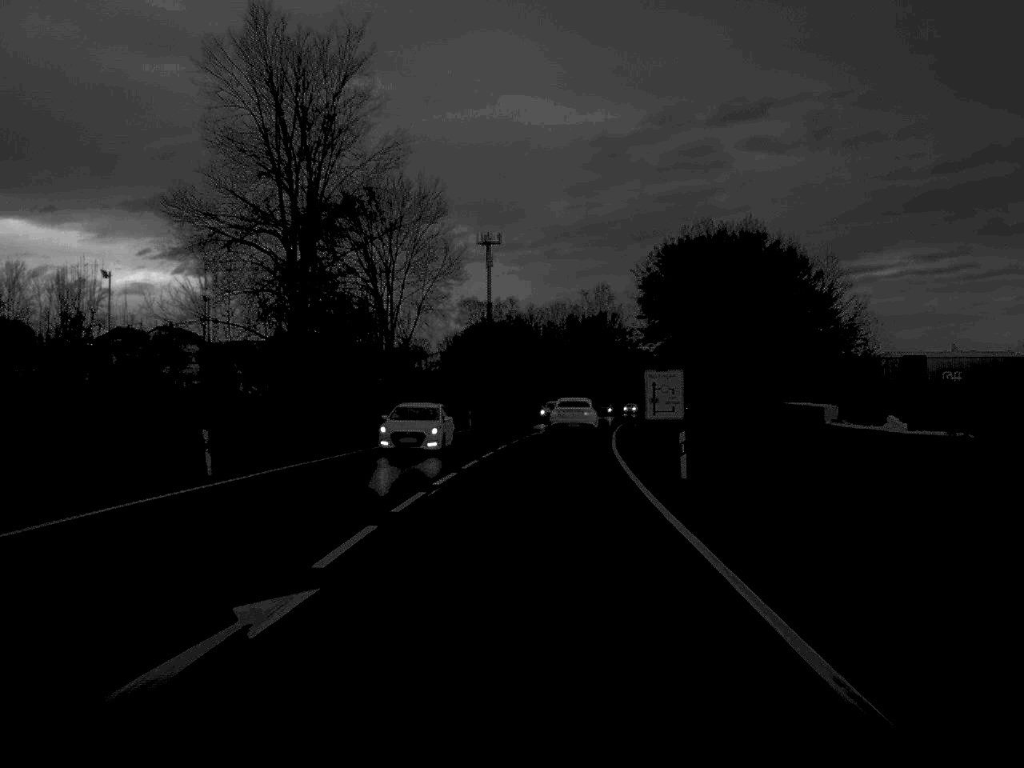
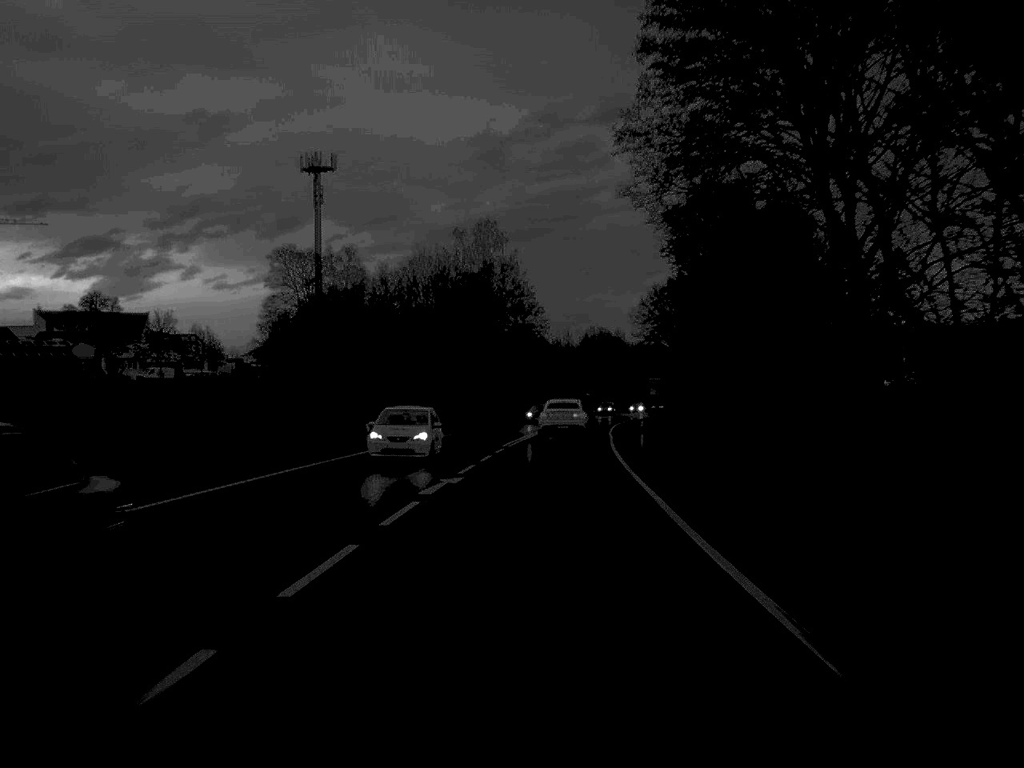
(+3.9, +78.9) m; +5°
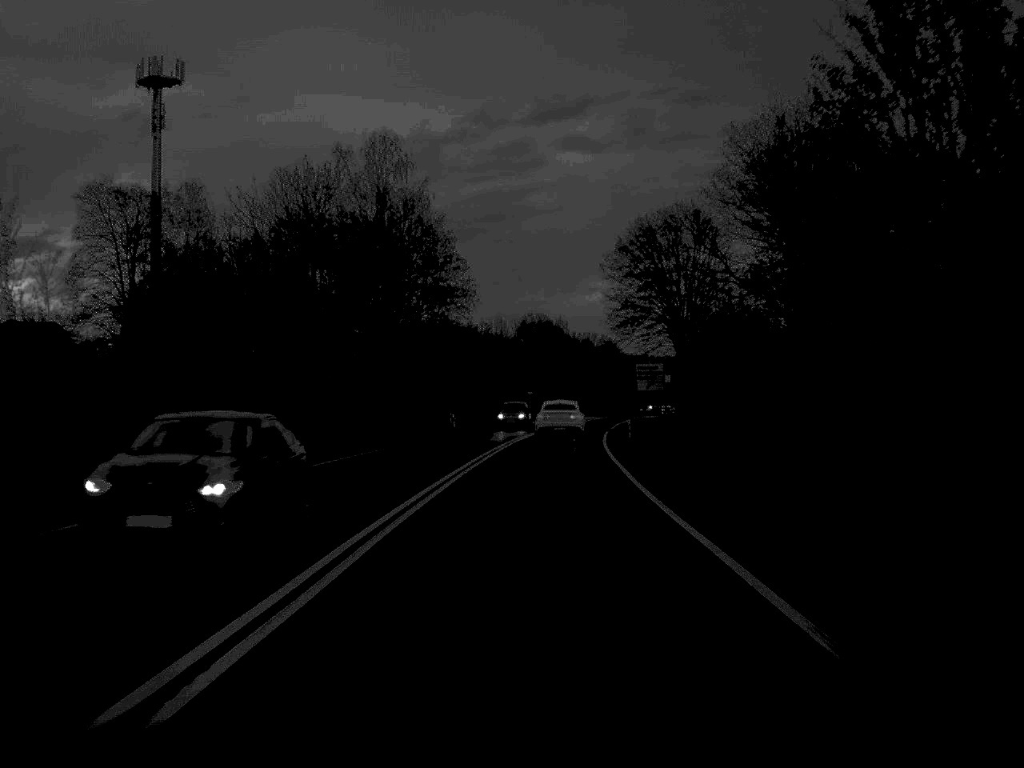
(+1.3, +46.5) m; +3°
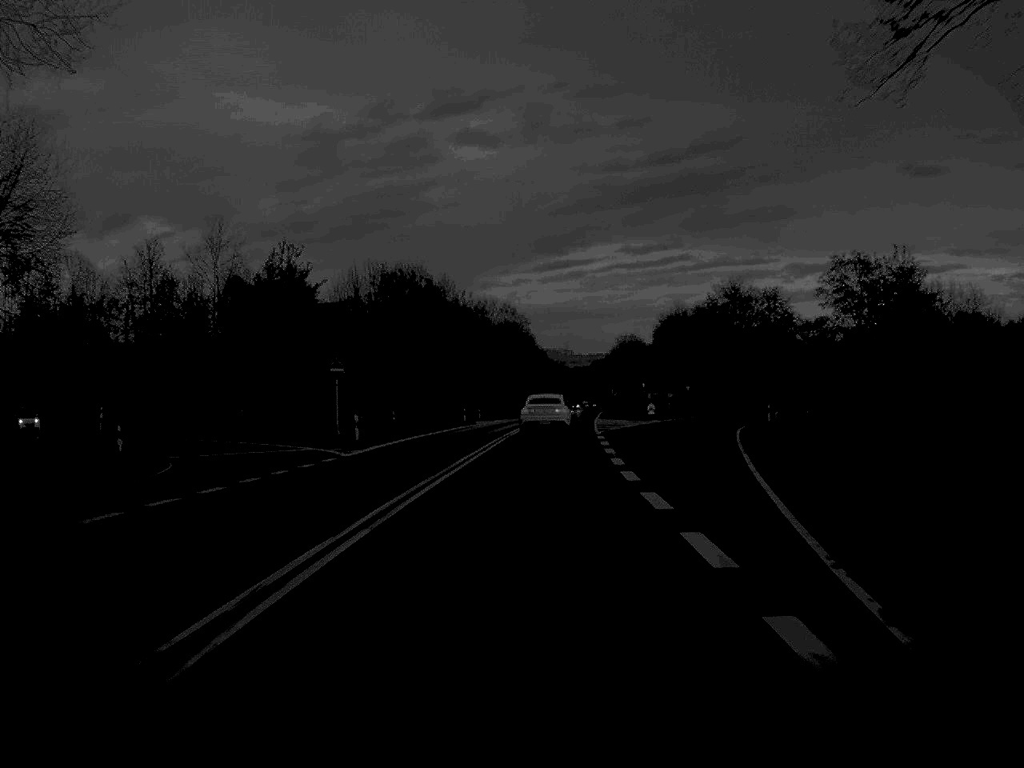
(+3.4, +78.2) m; +5°
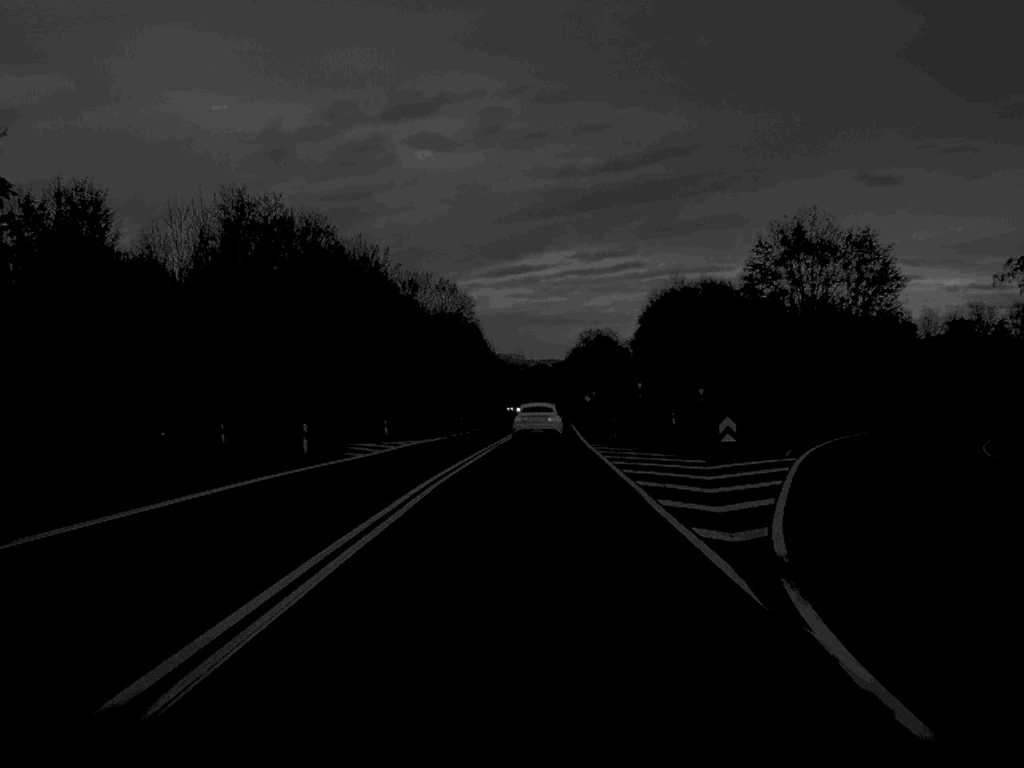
(+1.0, +48.4) m; +2°
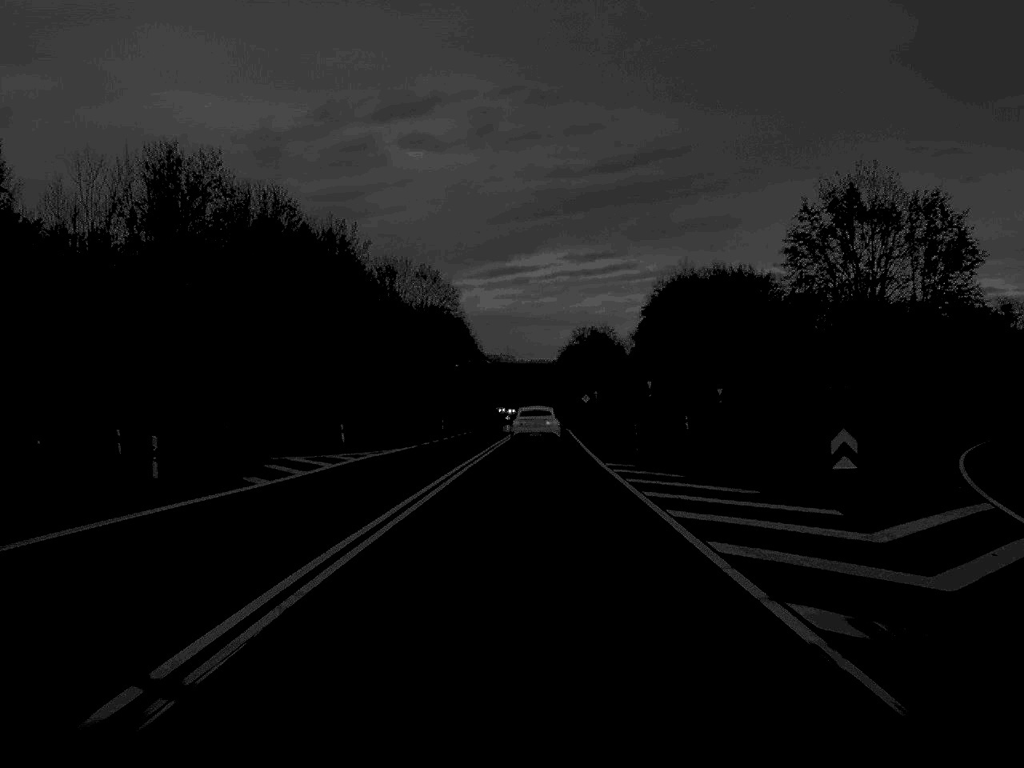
(+0.1, +15.0) m; 0°
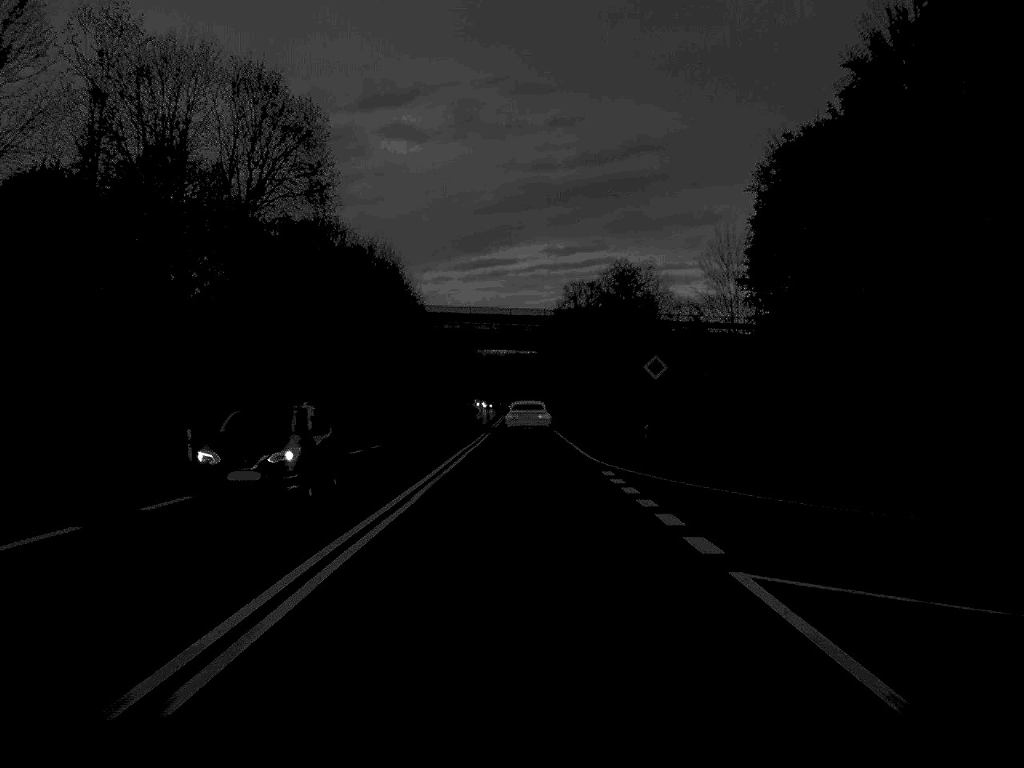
(+1.0, +80.1) m; +1°
